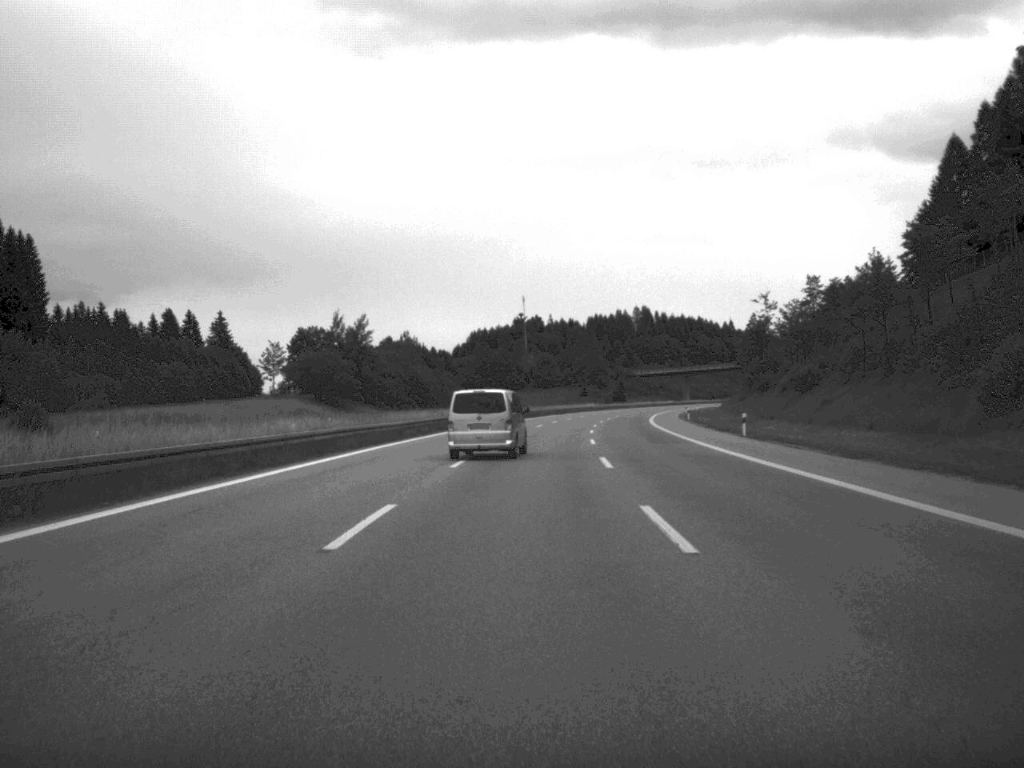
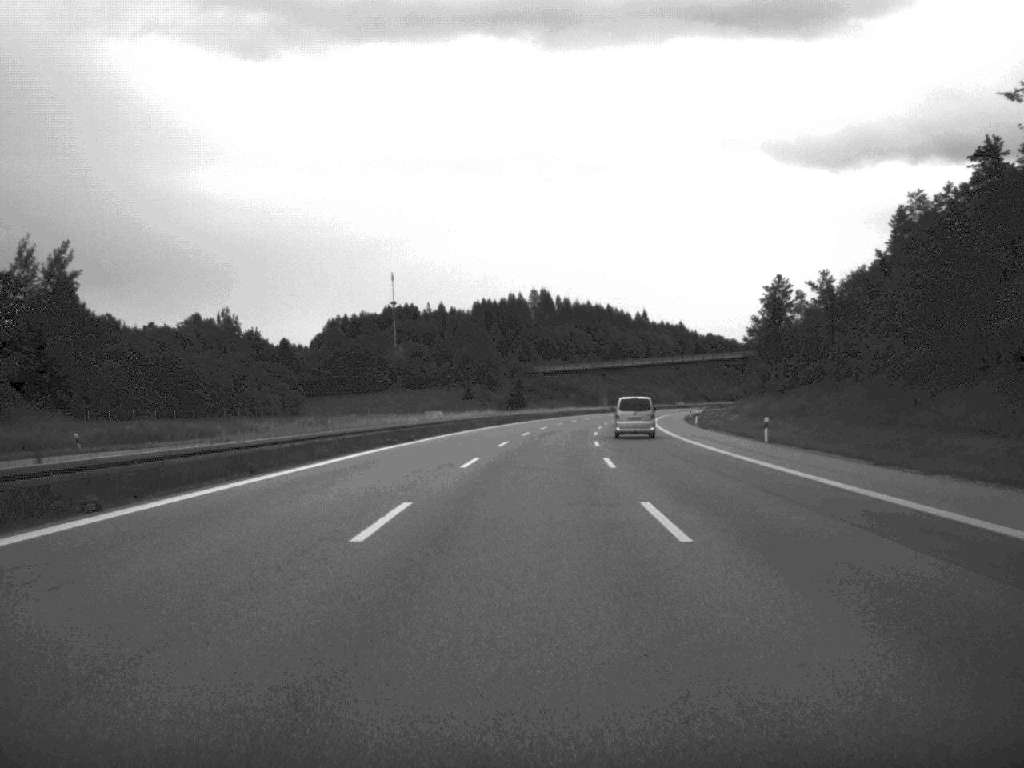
(+4.2, +101.9) m; +5°
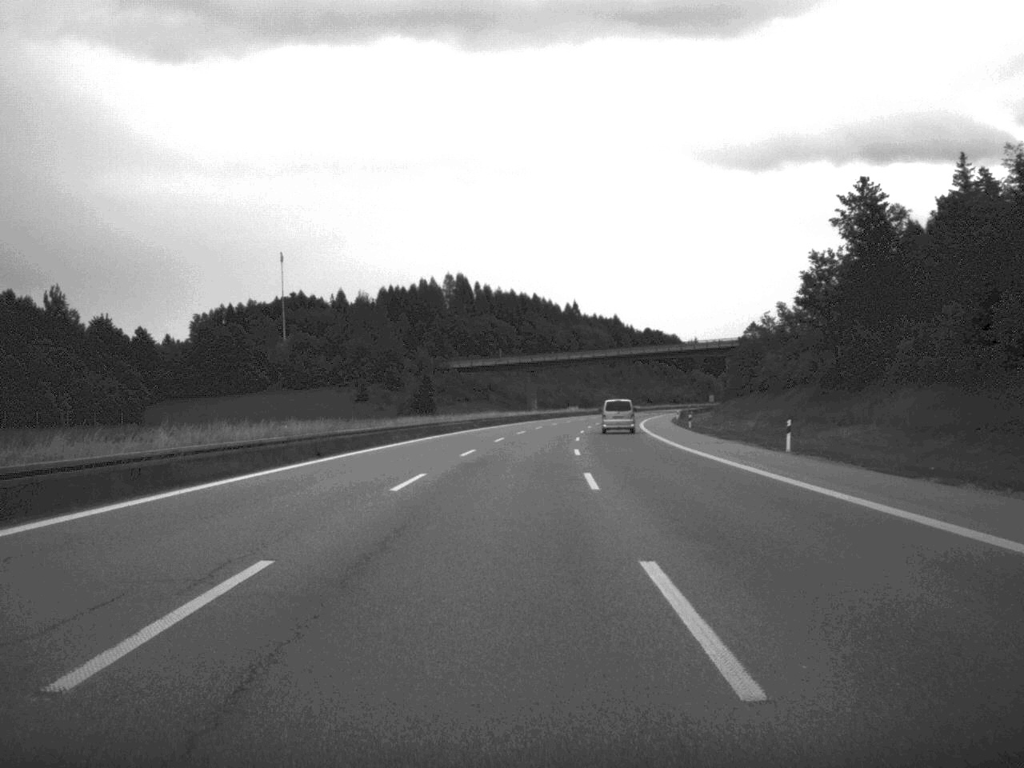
(+1.9, +59.6) m; +3°
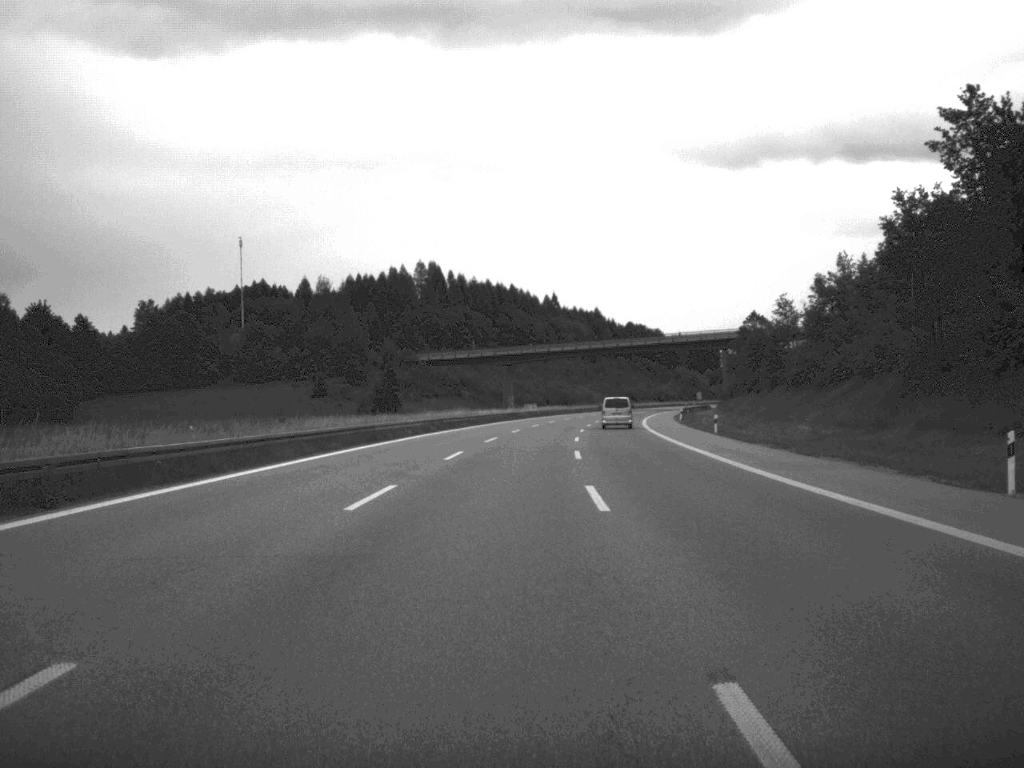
(+0.2, +22.5) m; +1°
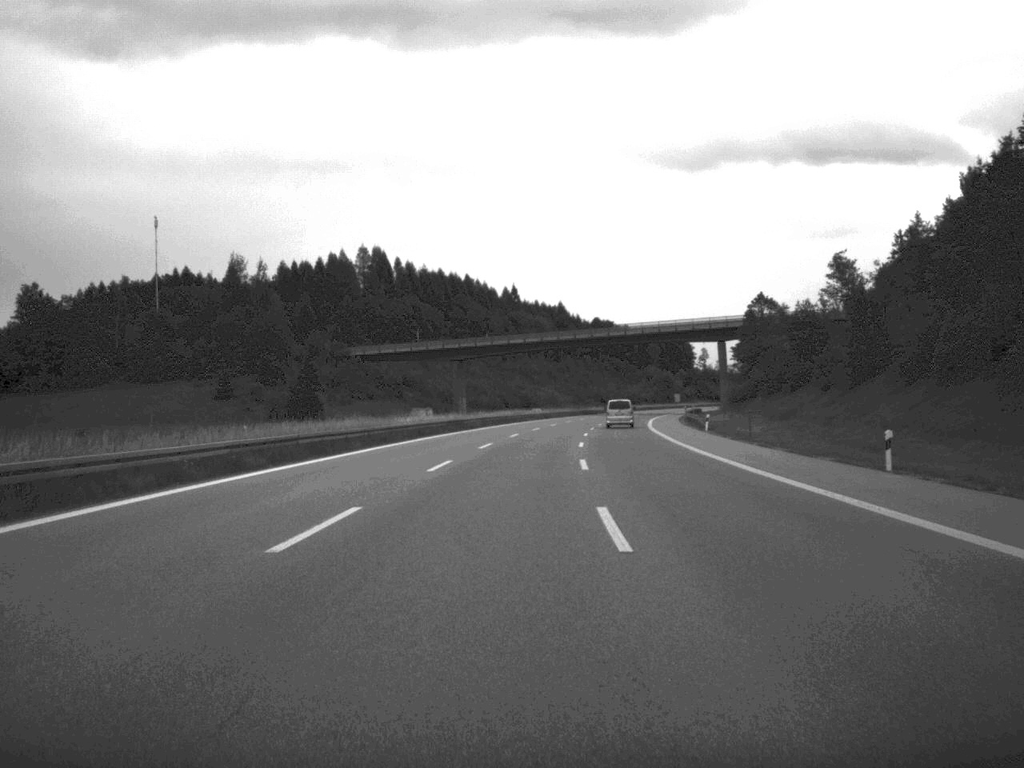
(+0.6, +39.5) m; +2°
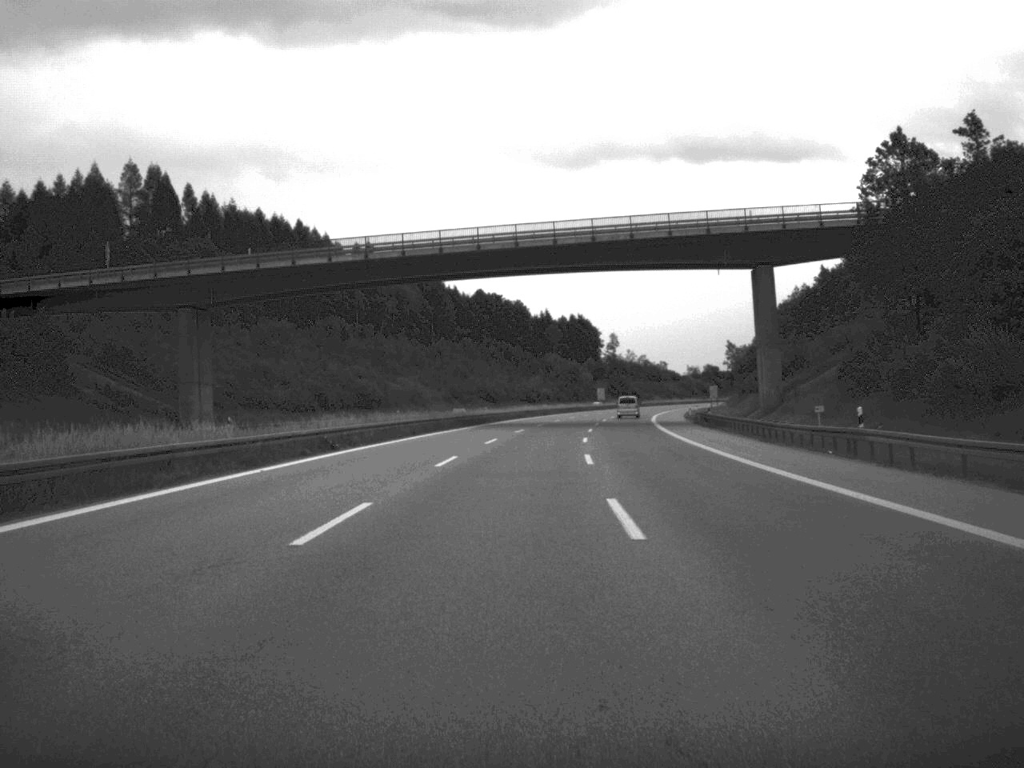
(+4.7, +102.8) m; +5°
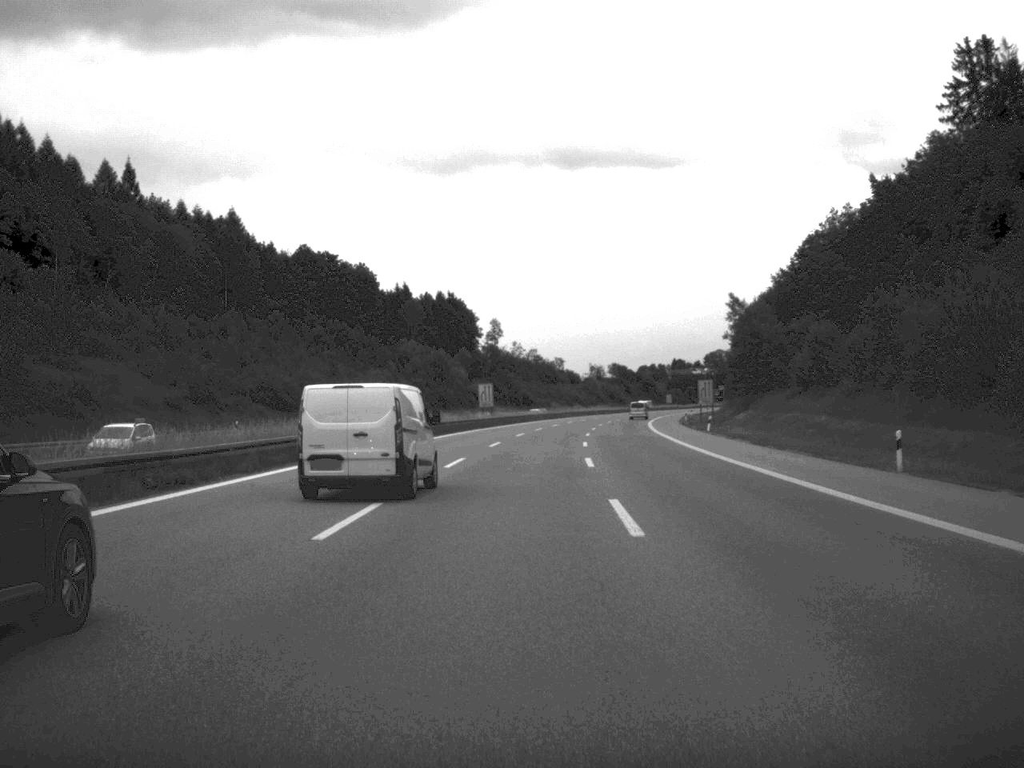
(+4.9, +102.4) m; +6°
